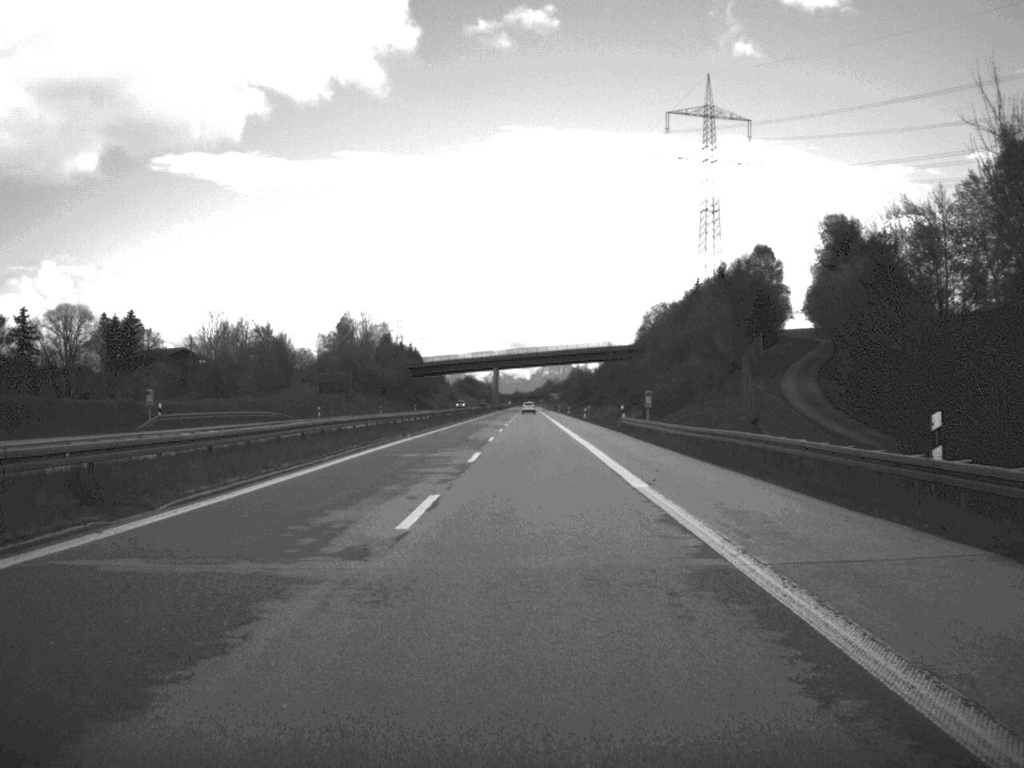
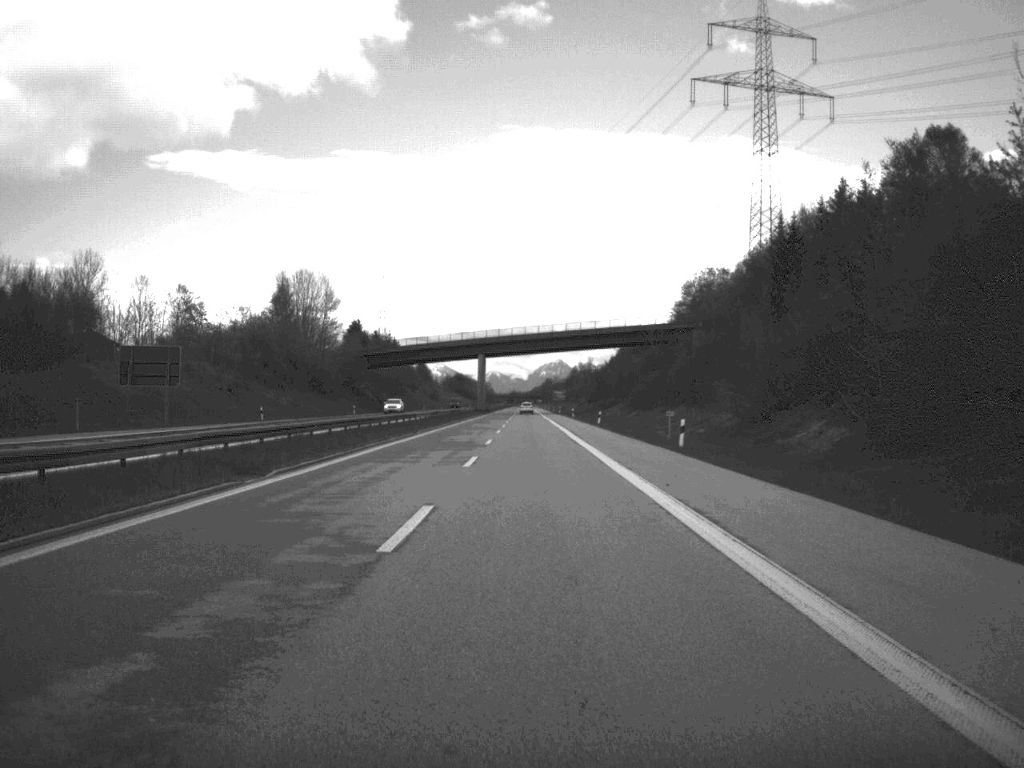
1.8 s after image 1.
(+0.1, +73.2) m; 0°
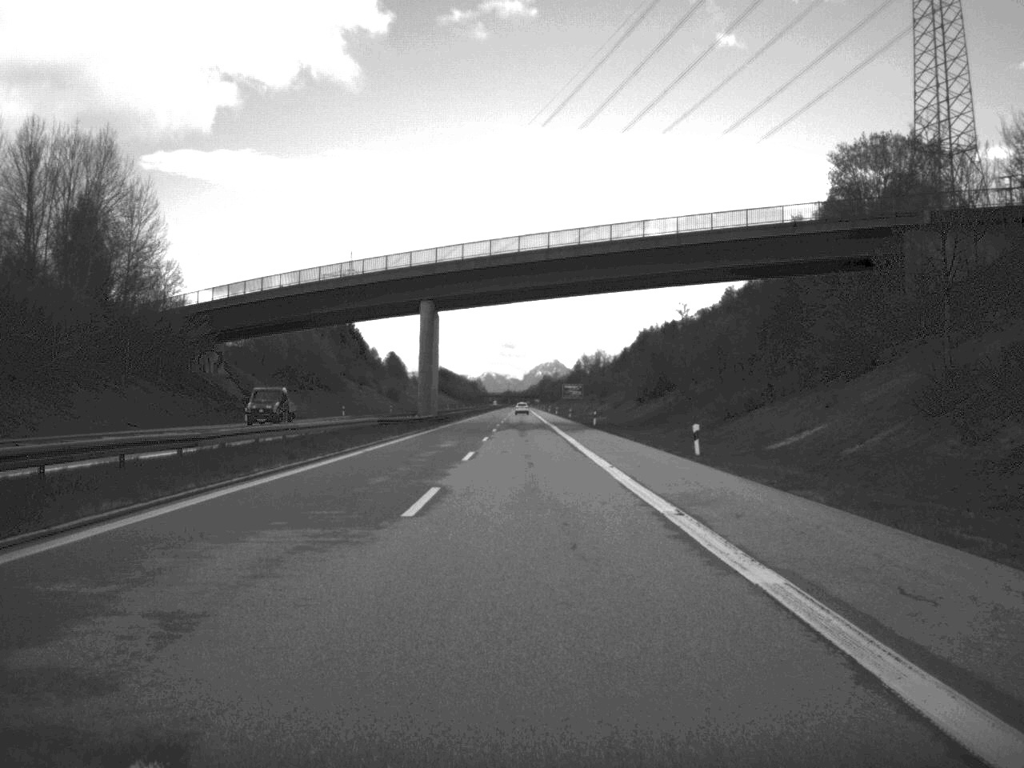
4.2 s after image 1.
(0.0, +102.0) m; 0°
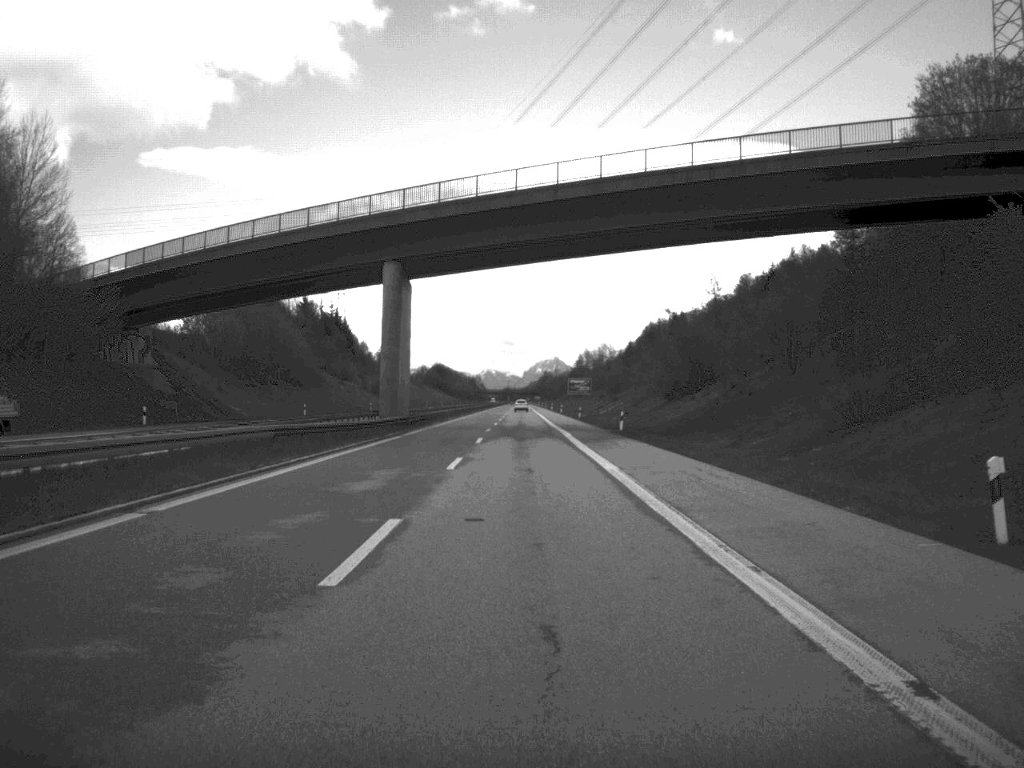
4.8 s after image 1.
(0.0, +24.1) m; 0°
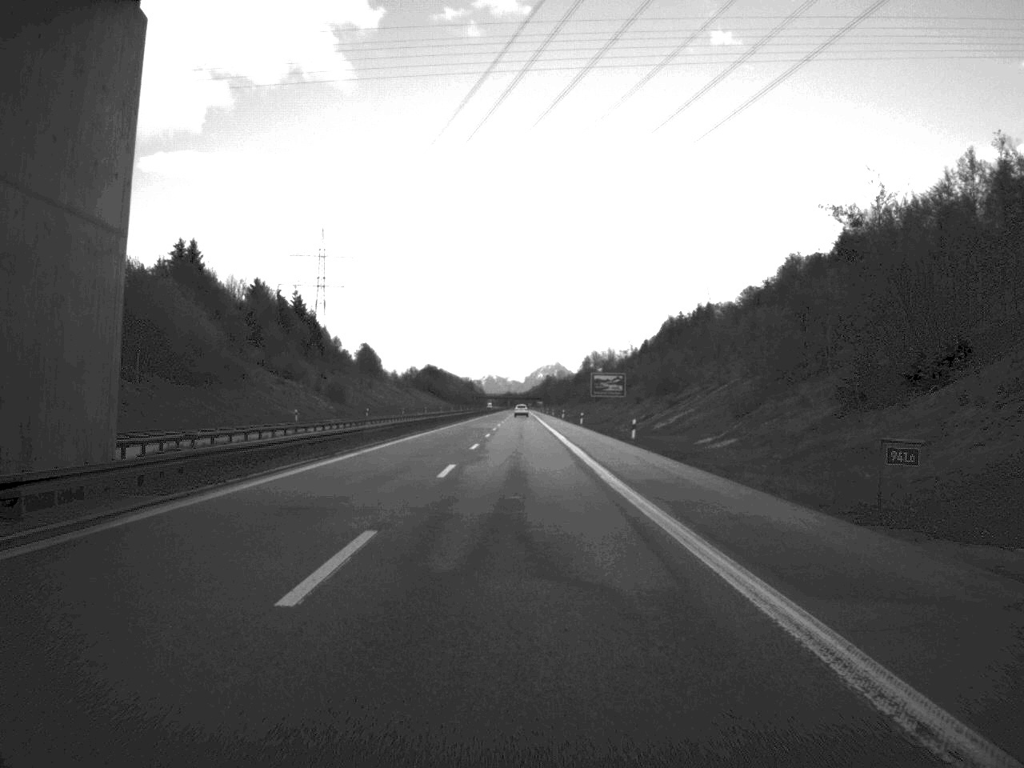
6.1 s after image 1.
(0.0, +53.9) m; 0°
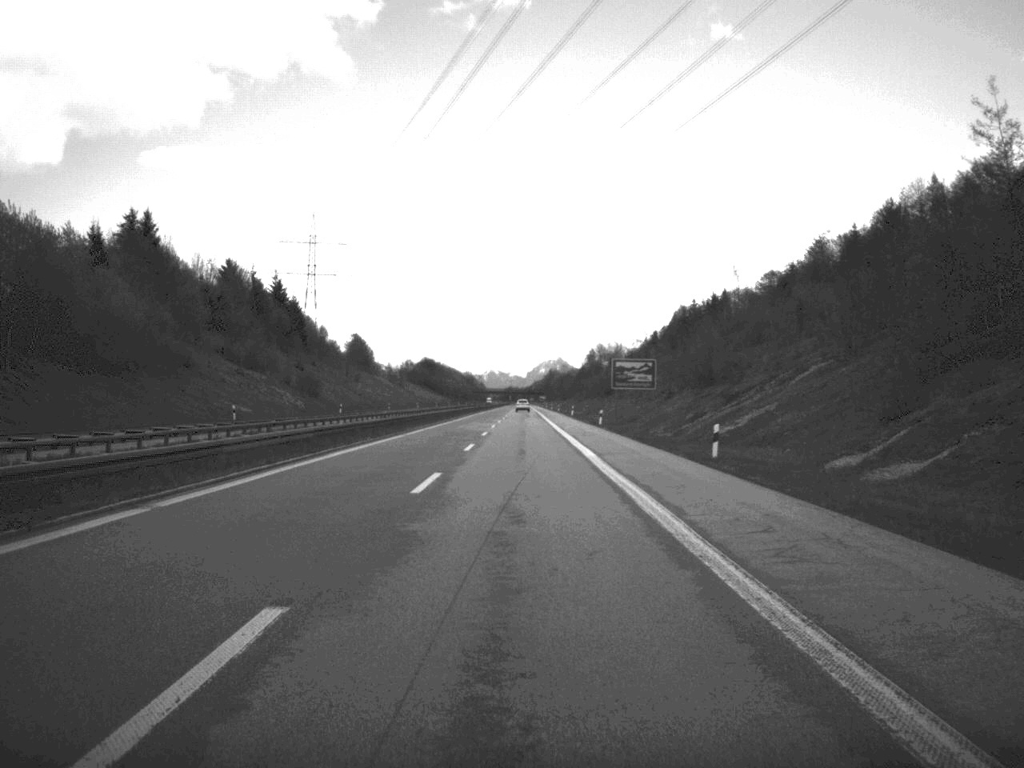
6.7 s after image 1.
(0.0, +24.1) m; 0°
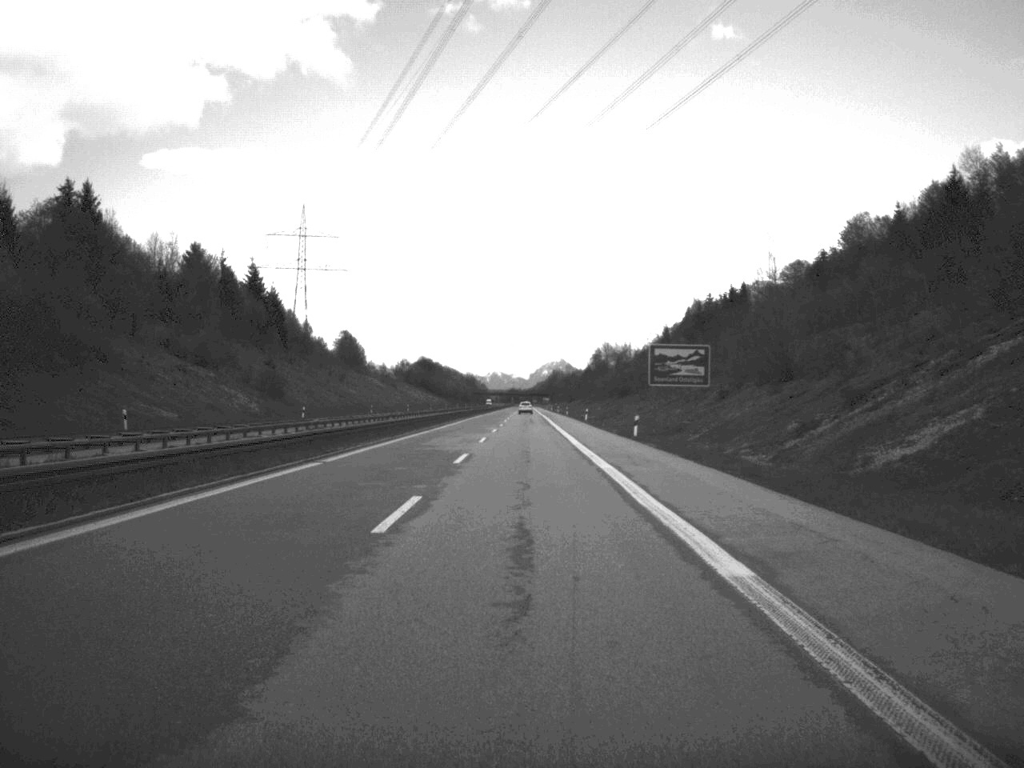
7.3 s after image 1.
(0.0, +24.1) m; 0°
